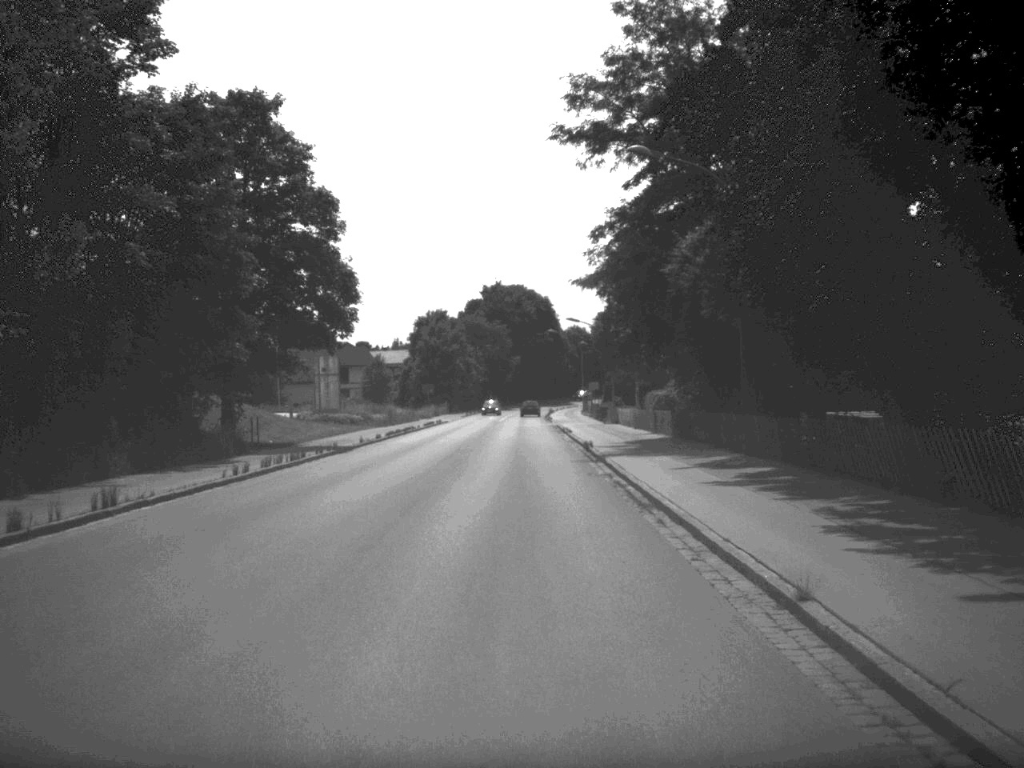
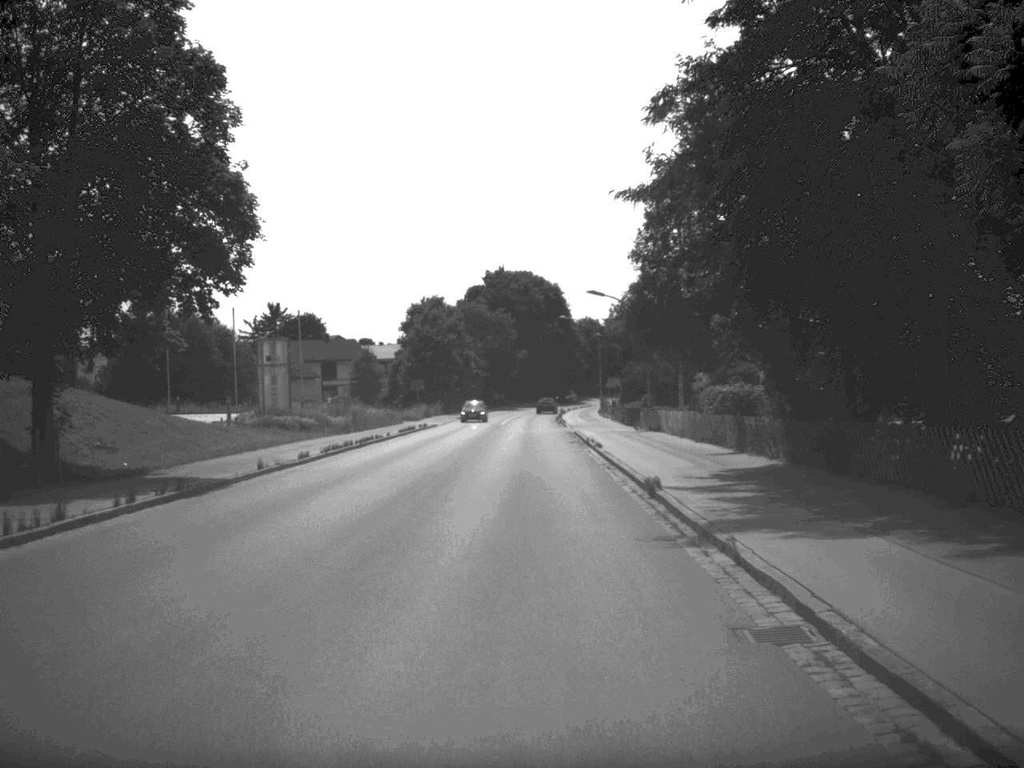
(0.0, +17.8) m; 0°
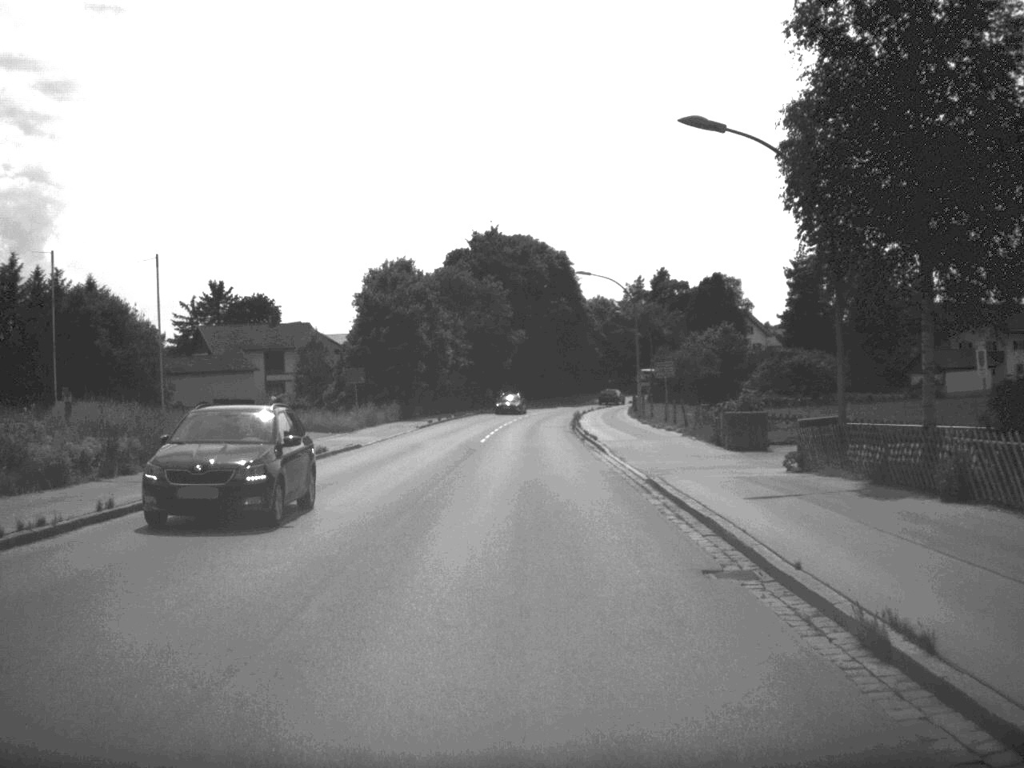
(-0.1, +34.2) m; 0°
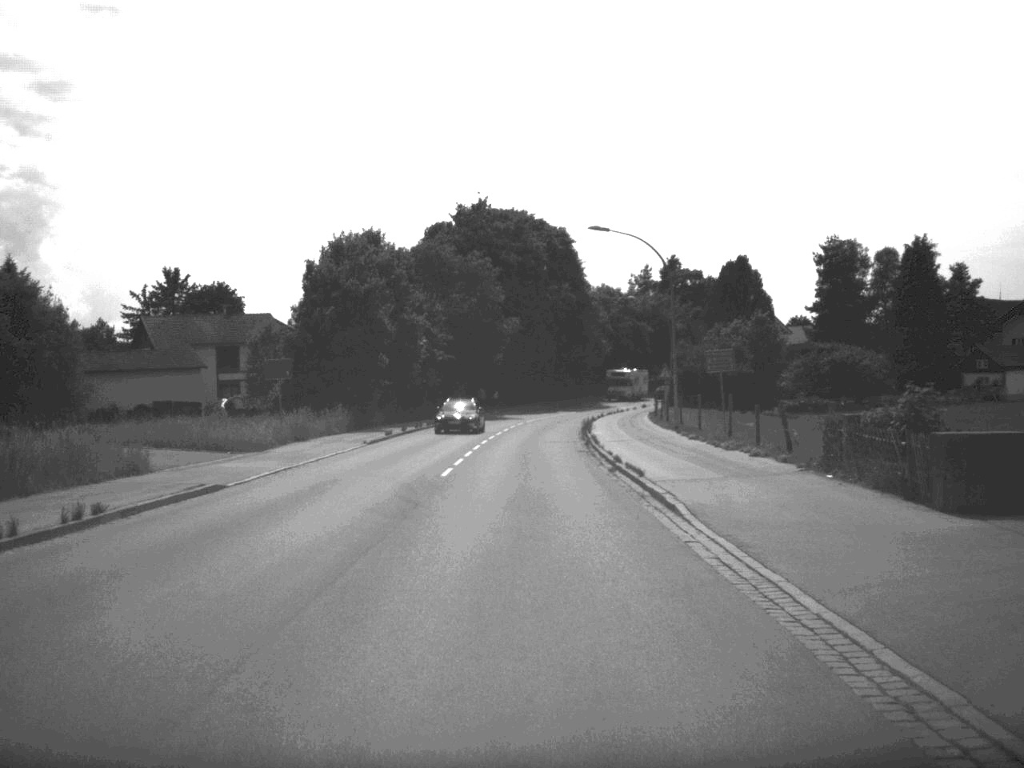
(0.0, +18.0) m; 0°
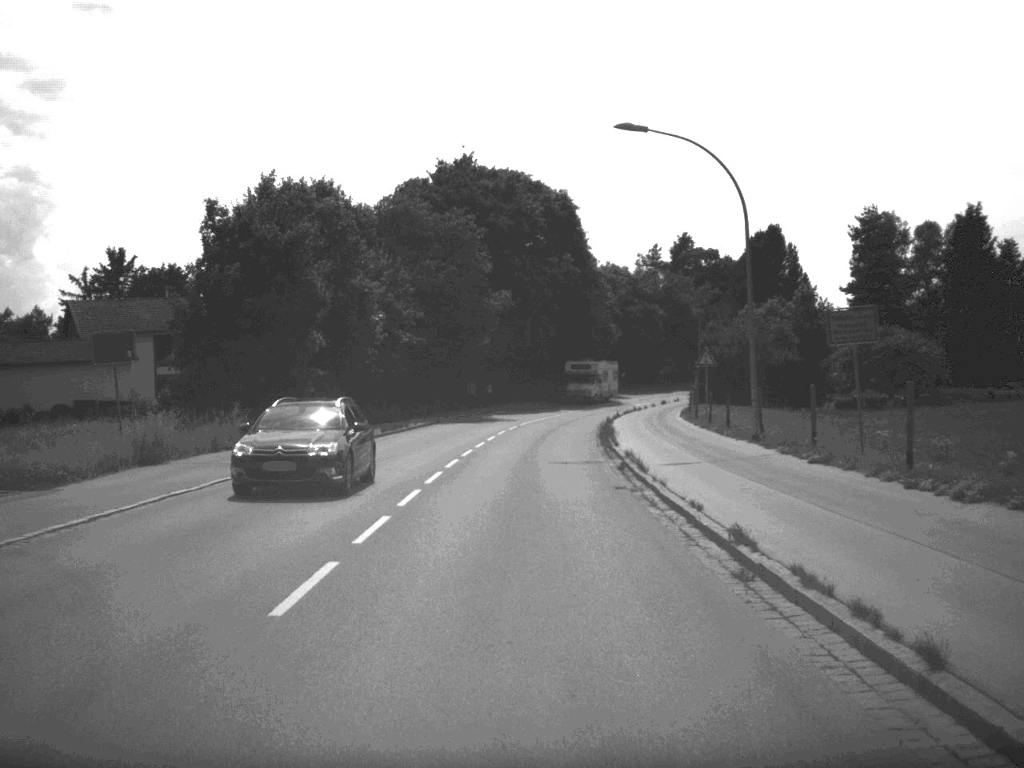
(0.0, +17.1) m; 0°
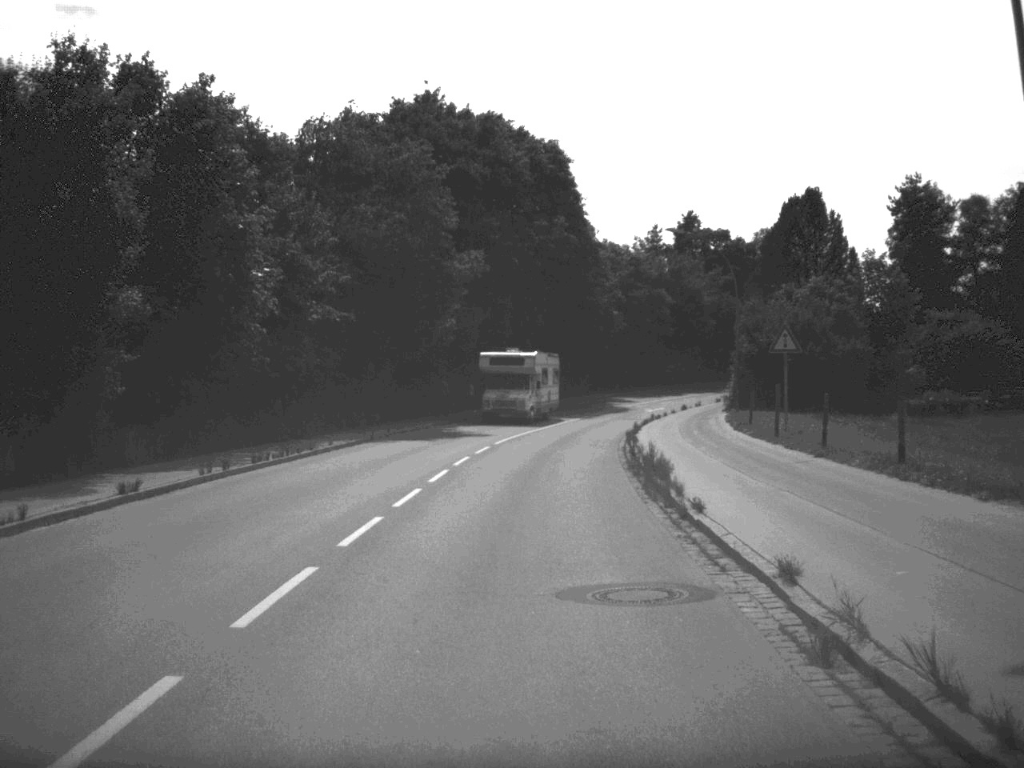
(+0.1, +18.2) m; +1°
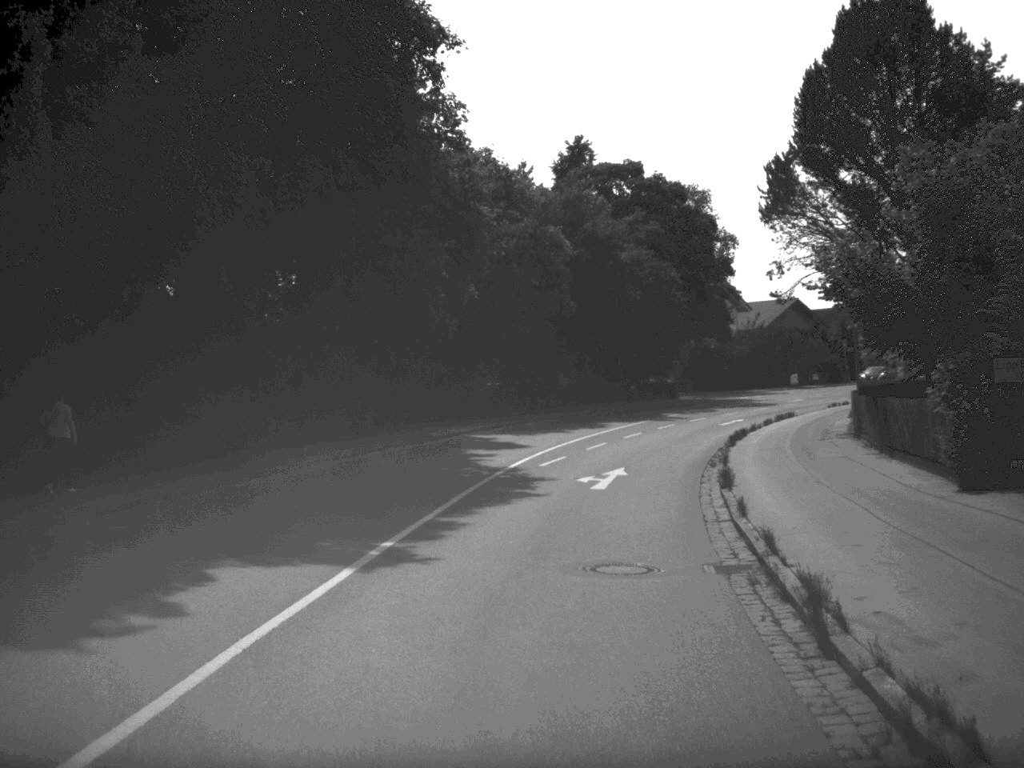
(+2.2, +43.5) m; +7°
